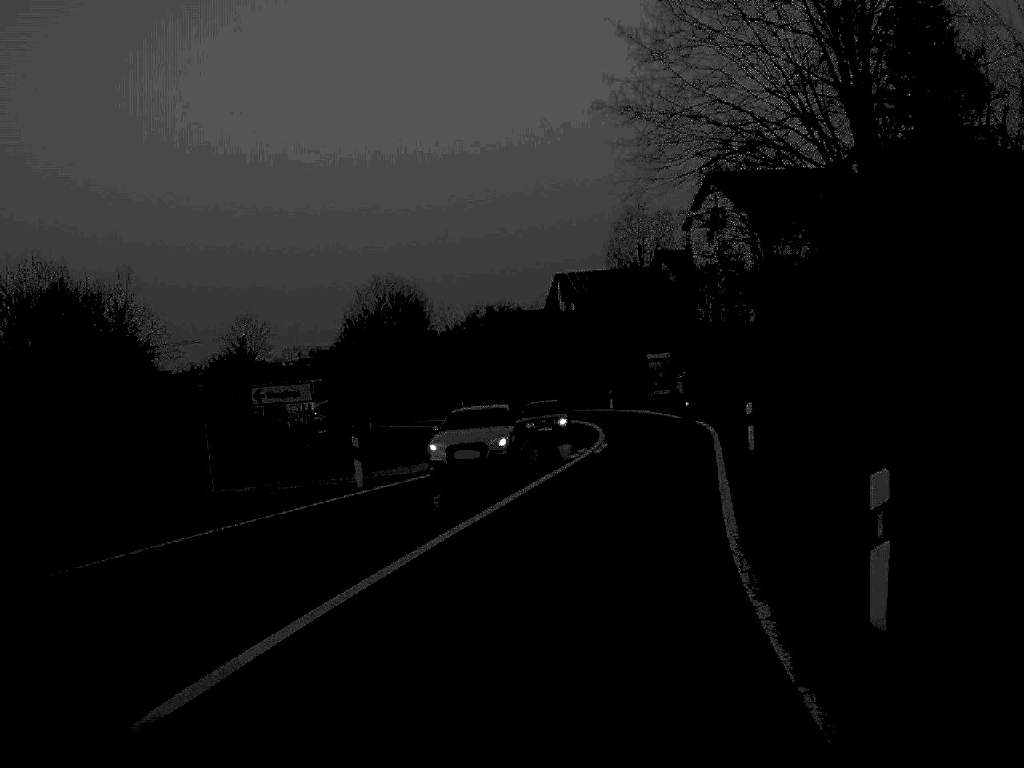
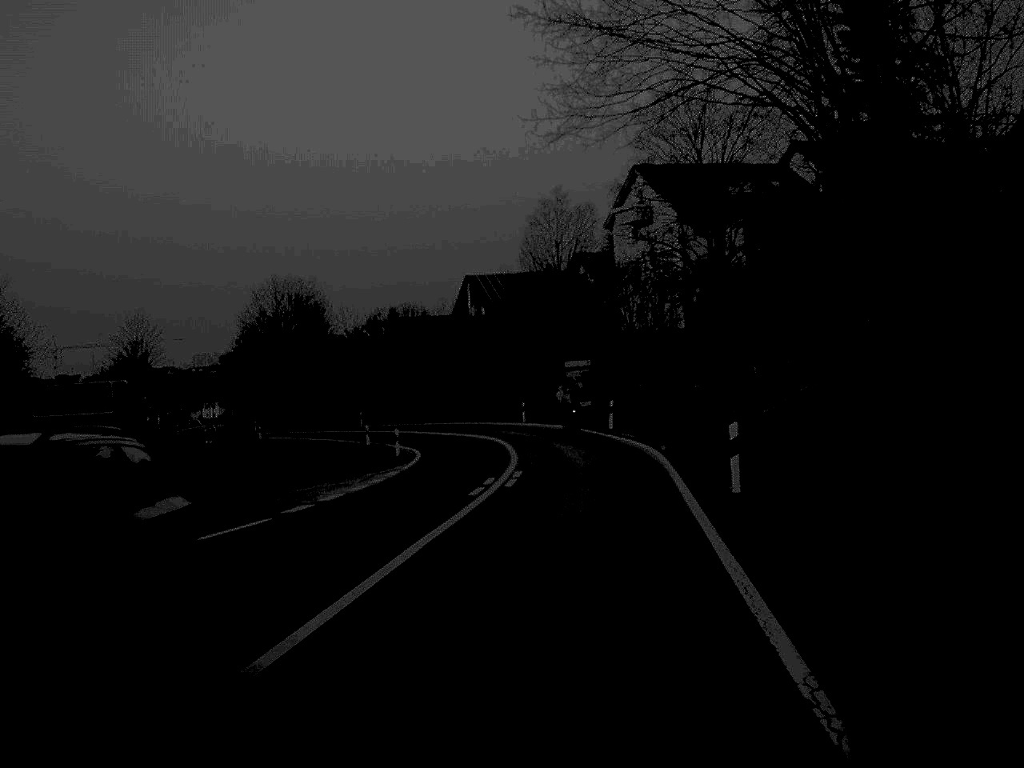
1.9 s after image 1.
(+0.3, +8.4) m; +4°
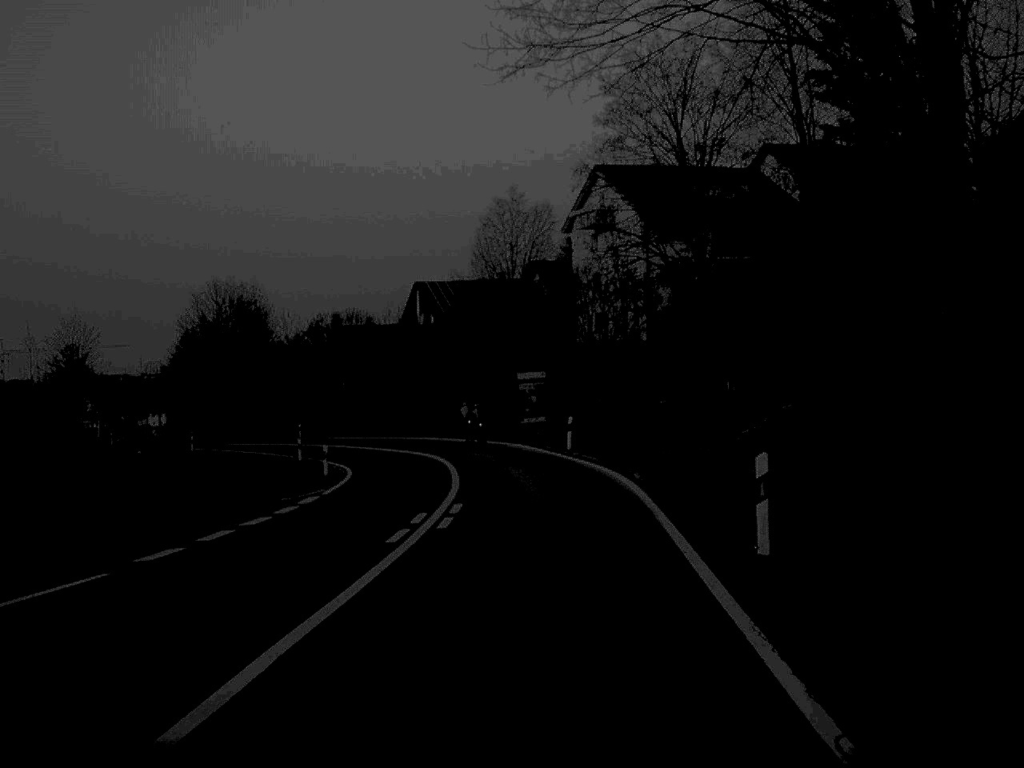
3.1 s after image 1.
(+0.1, +5.6) m; +2°
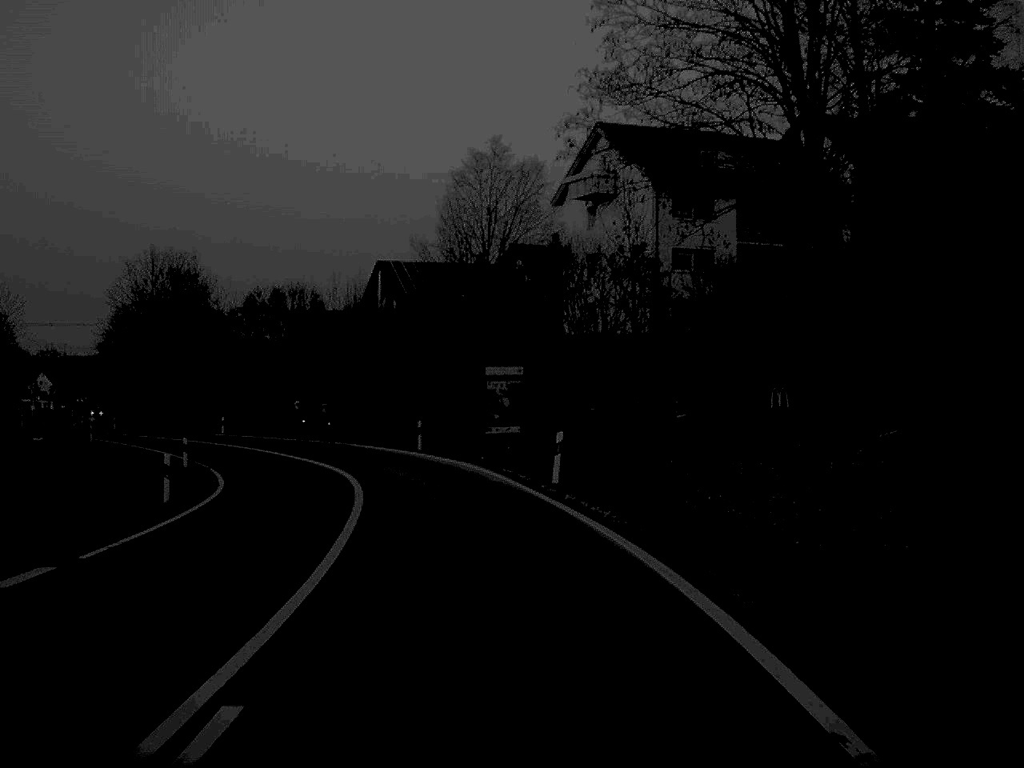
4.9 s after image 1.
(+0.2, +15.2) m; +1°
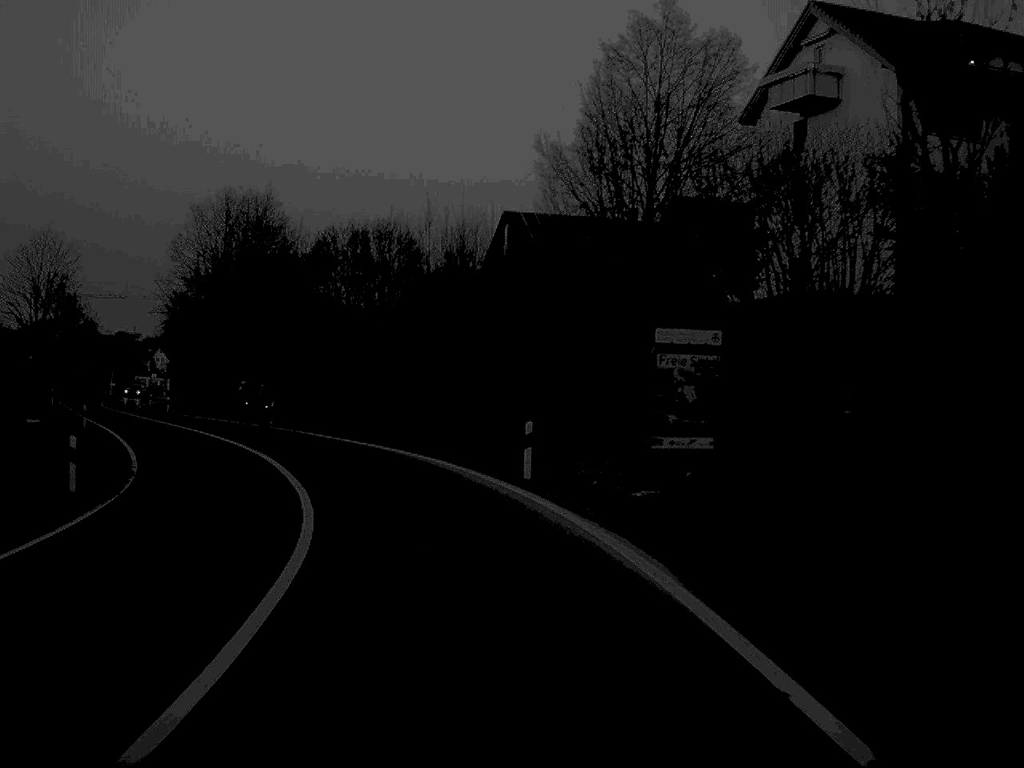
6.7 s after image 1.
(-1.0, +20.8) m; -7°
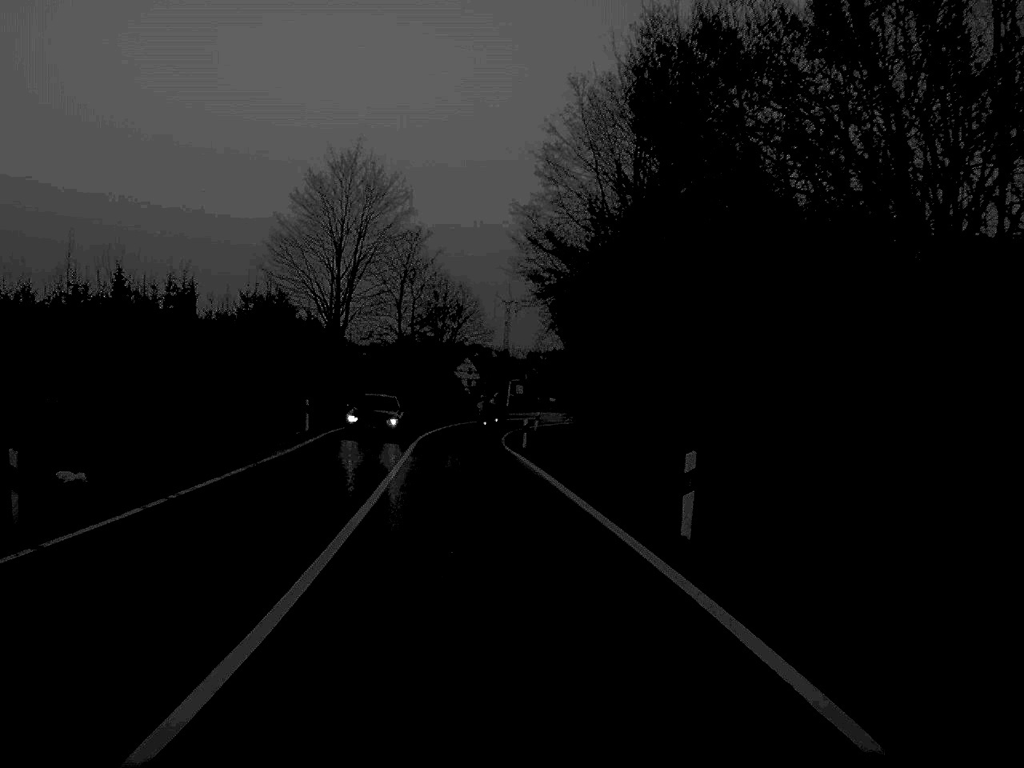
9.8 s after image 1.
(-6.3, +37.1) m; -21°
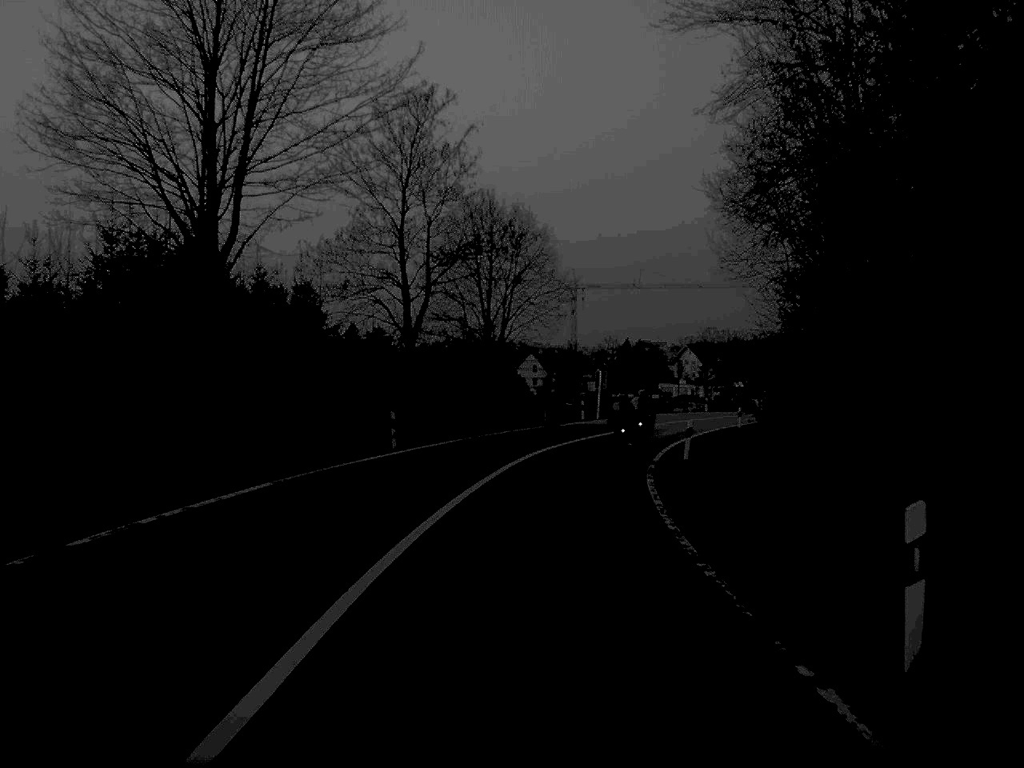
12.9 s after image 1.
(-1.7, +36.2) m; -3°
